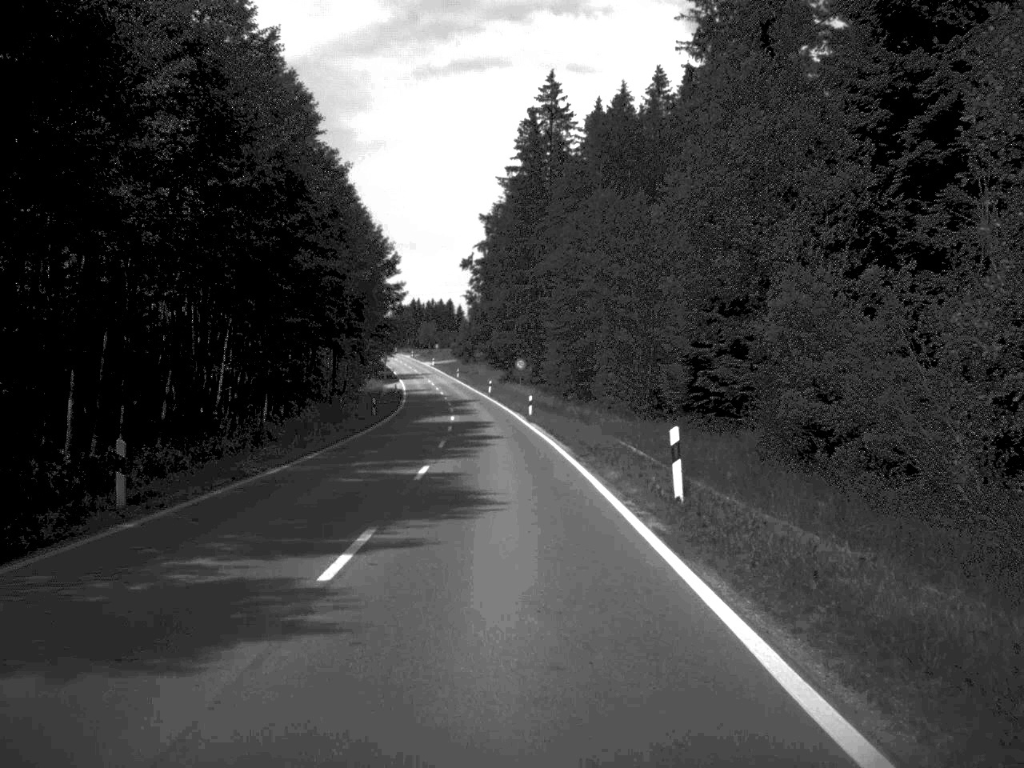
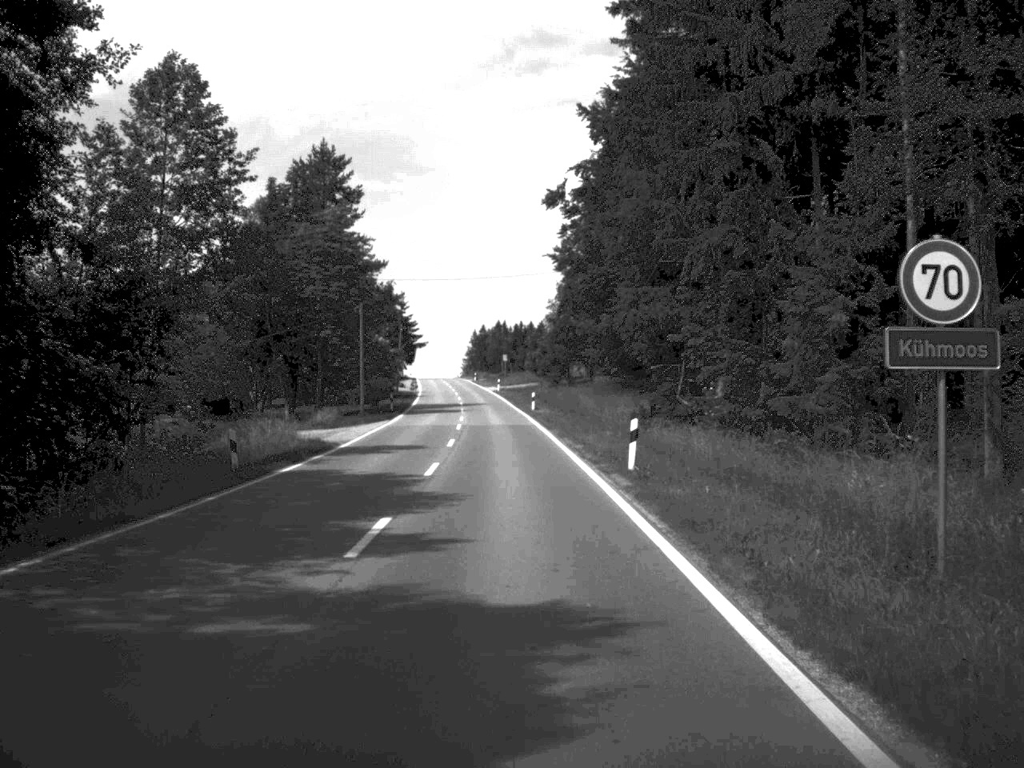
(-3.2, +81.1) m; -4°
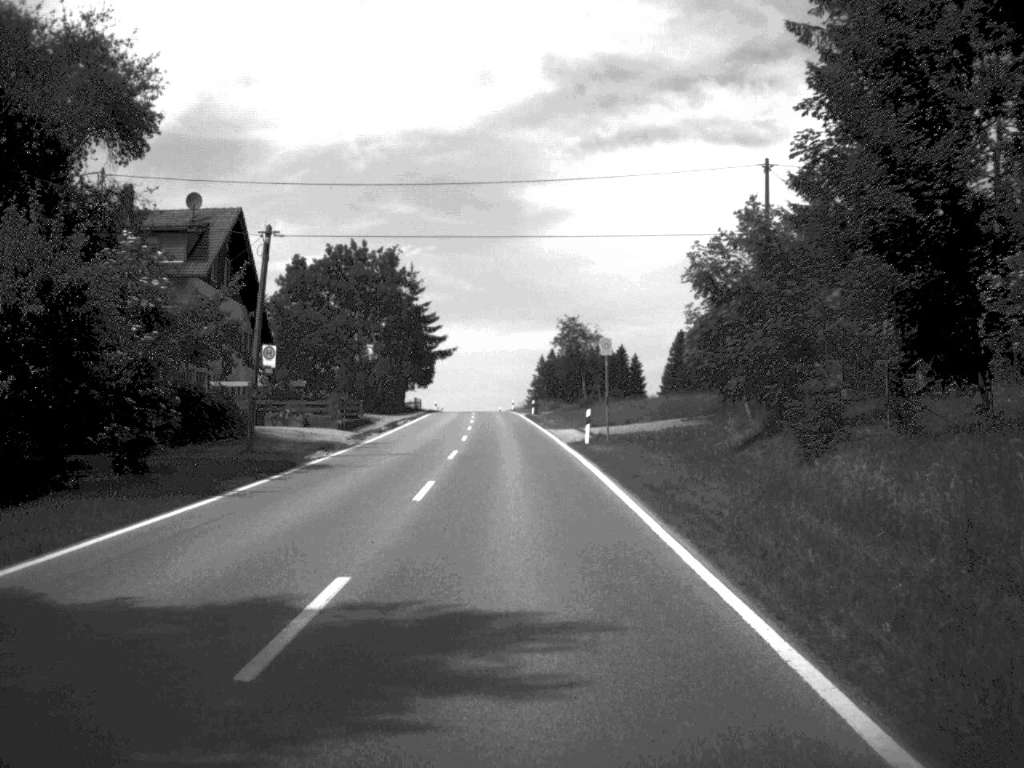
(-2.1, +73.5) m; -3°
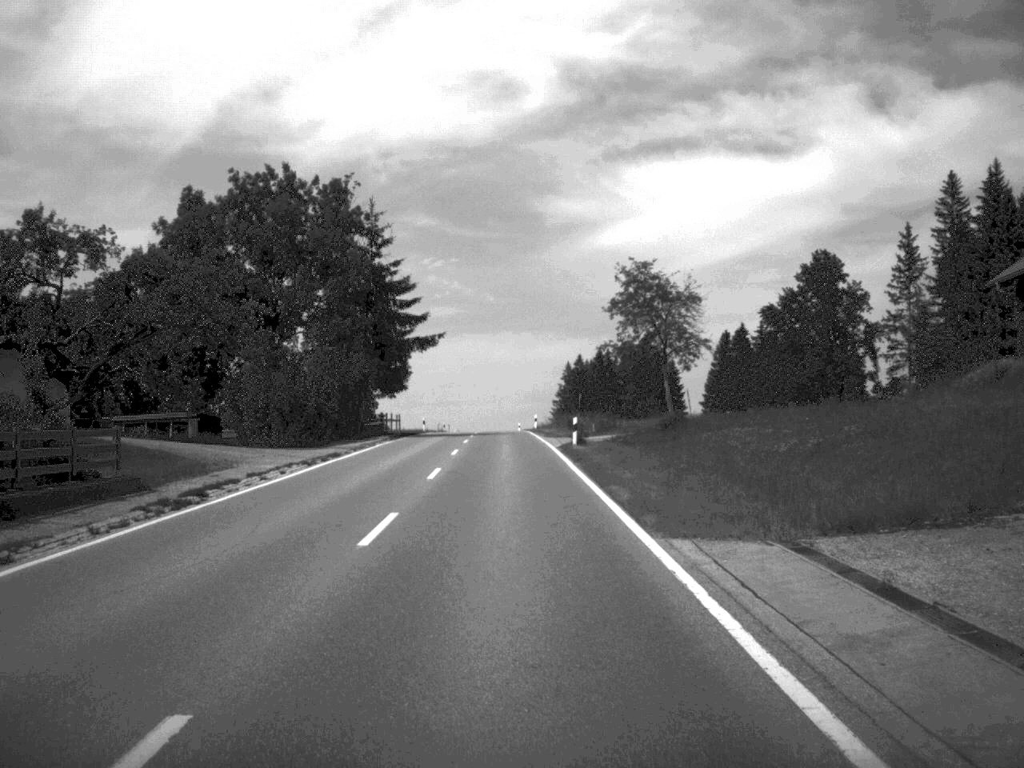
(-0.3, +39.9) m; -1°
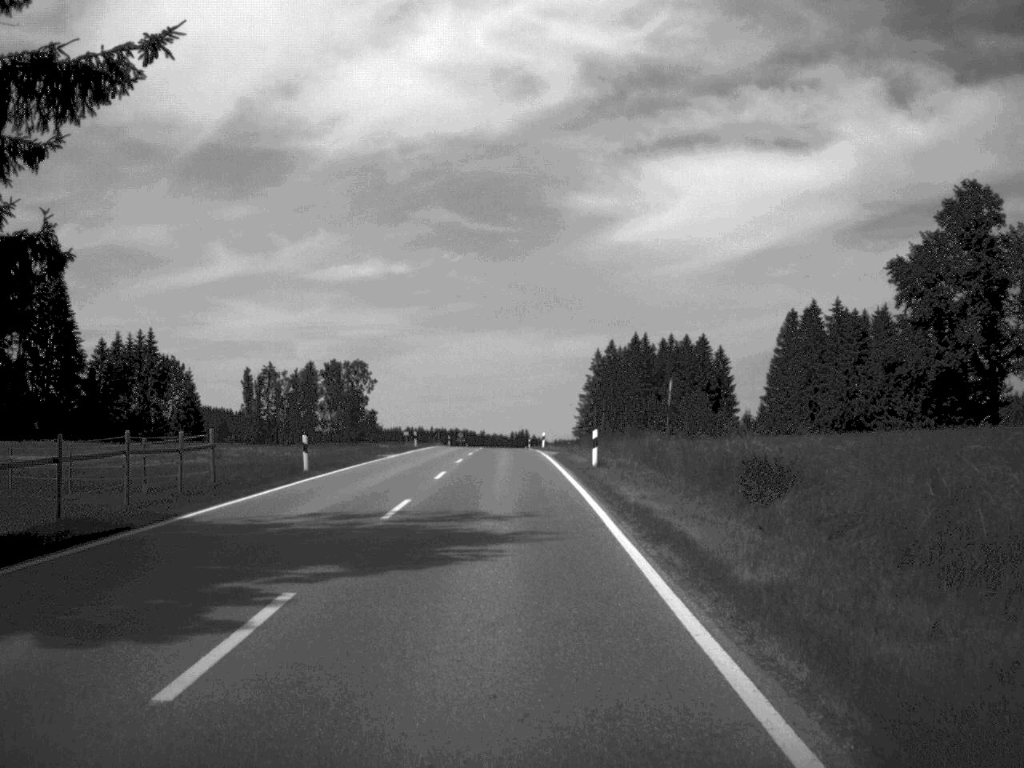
(-0.5, +54.2) m; -1°
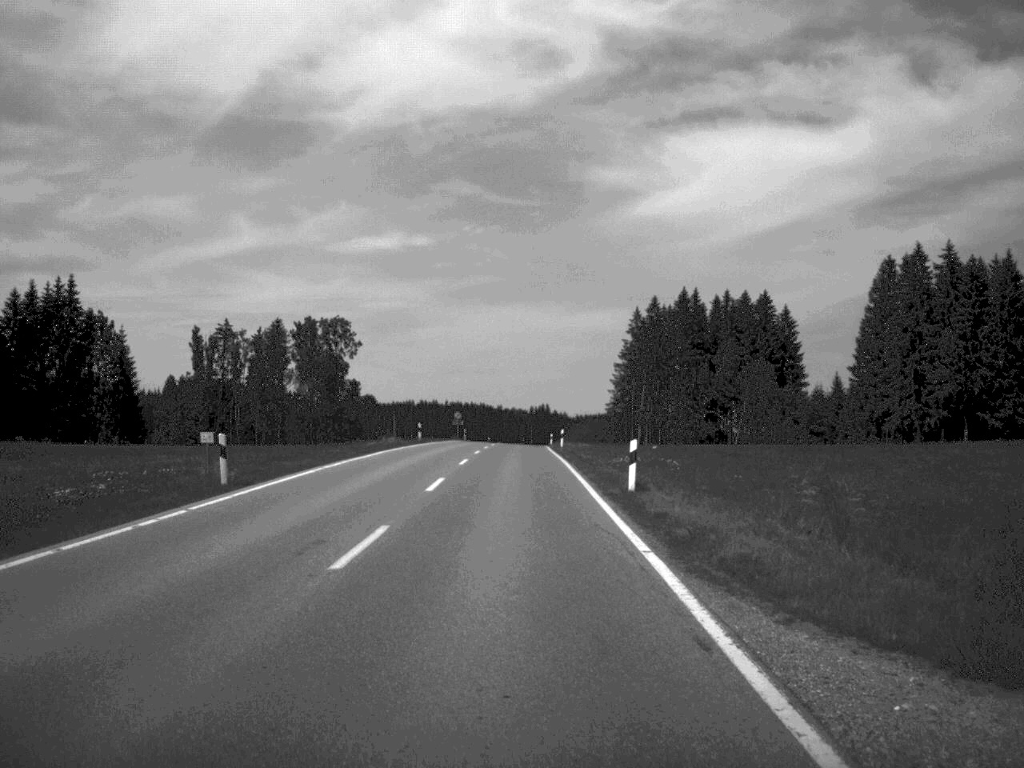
(-0.6, +52.8) m; -1°
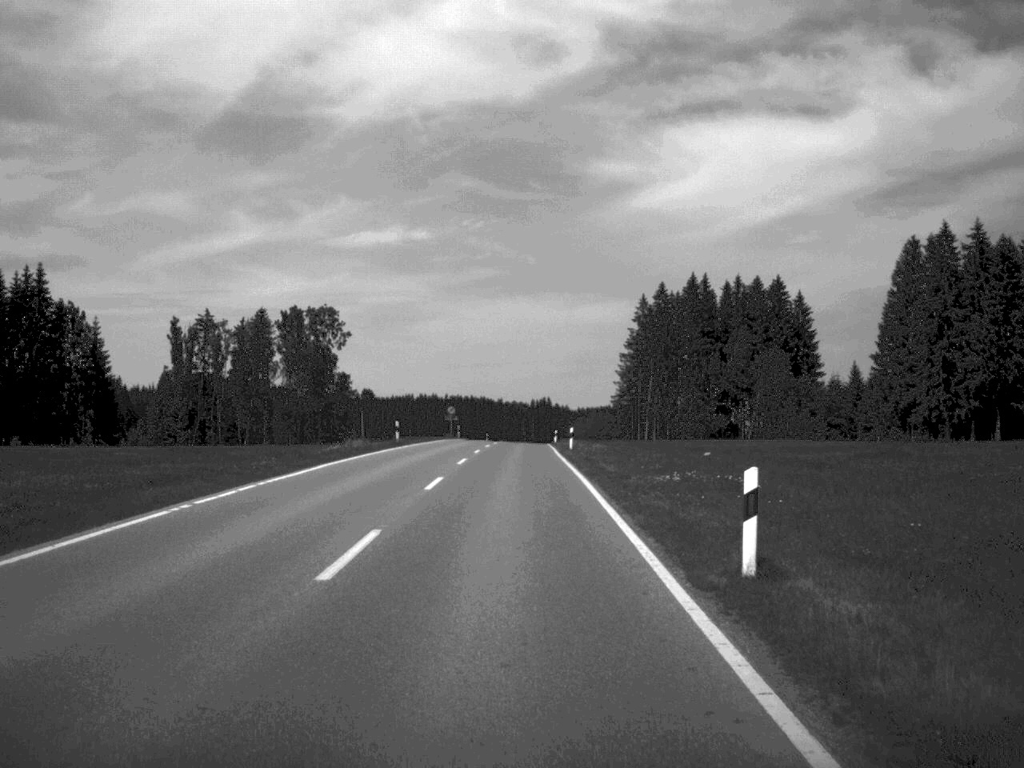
(0.0, +12.4) m; 0°
